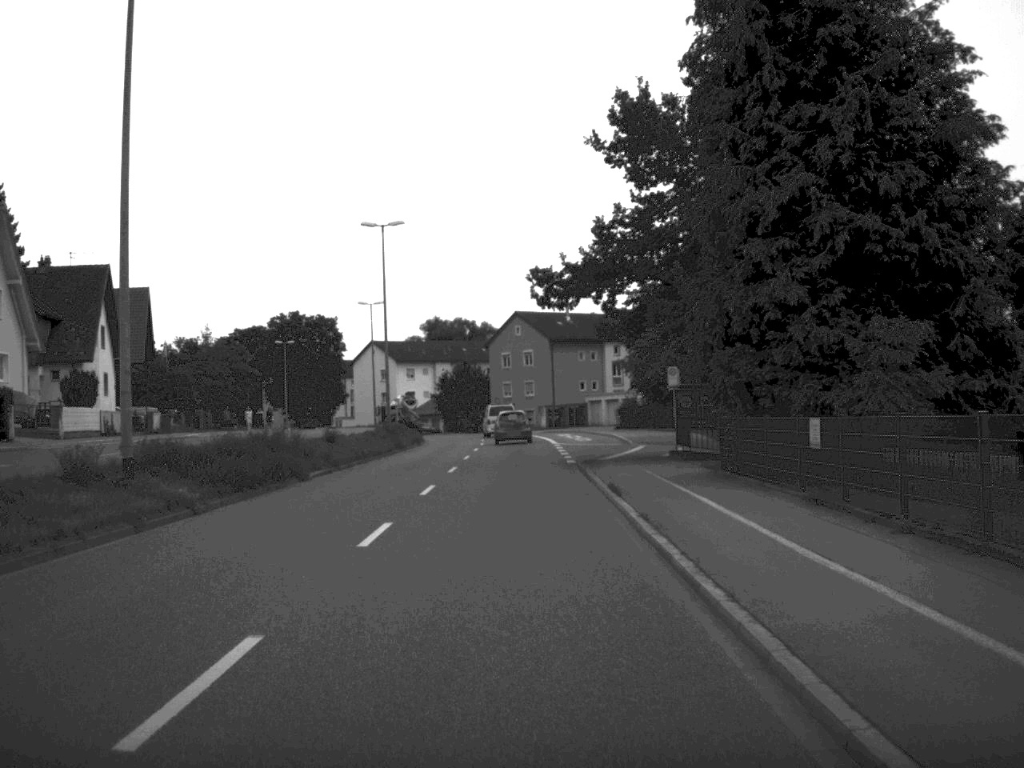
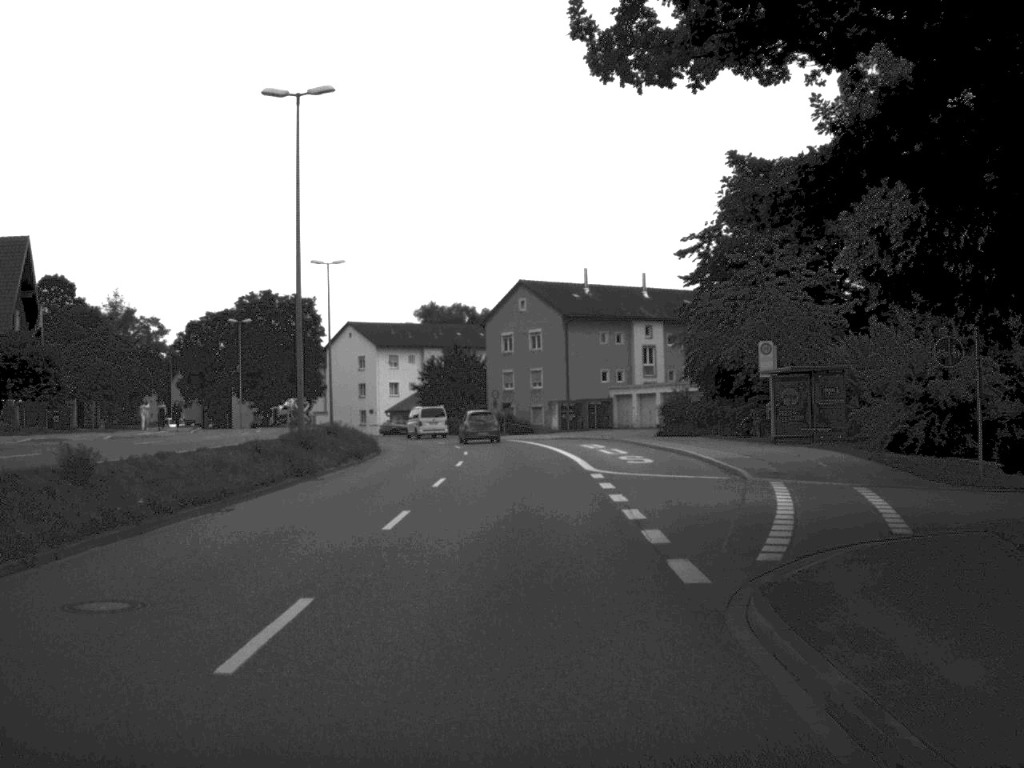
(-0.2, +25.0) m; 0°
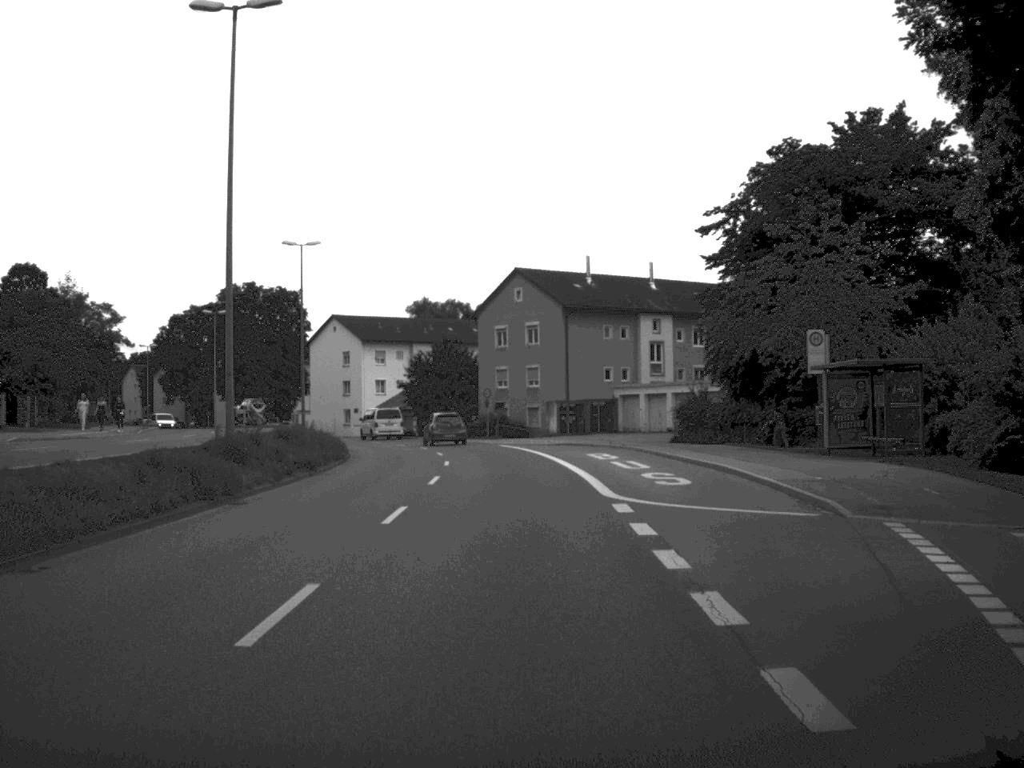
(0.0, +8.1) m; 0°
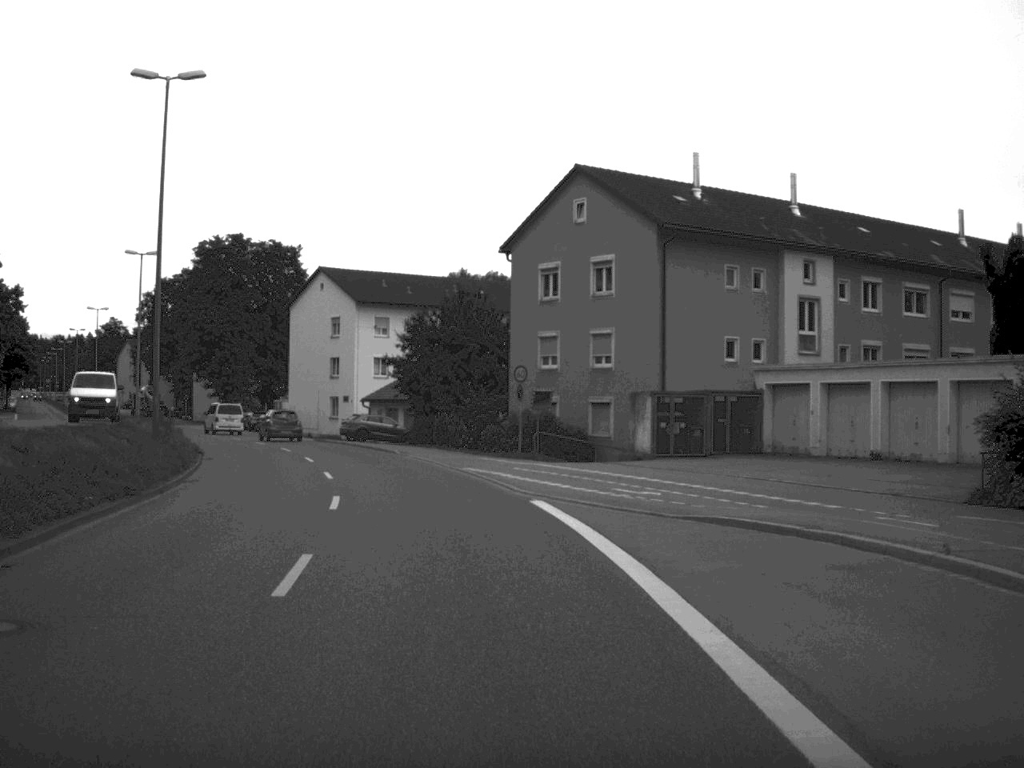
(-0.5, +33.4) m; -2°
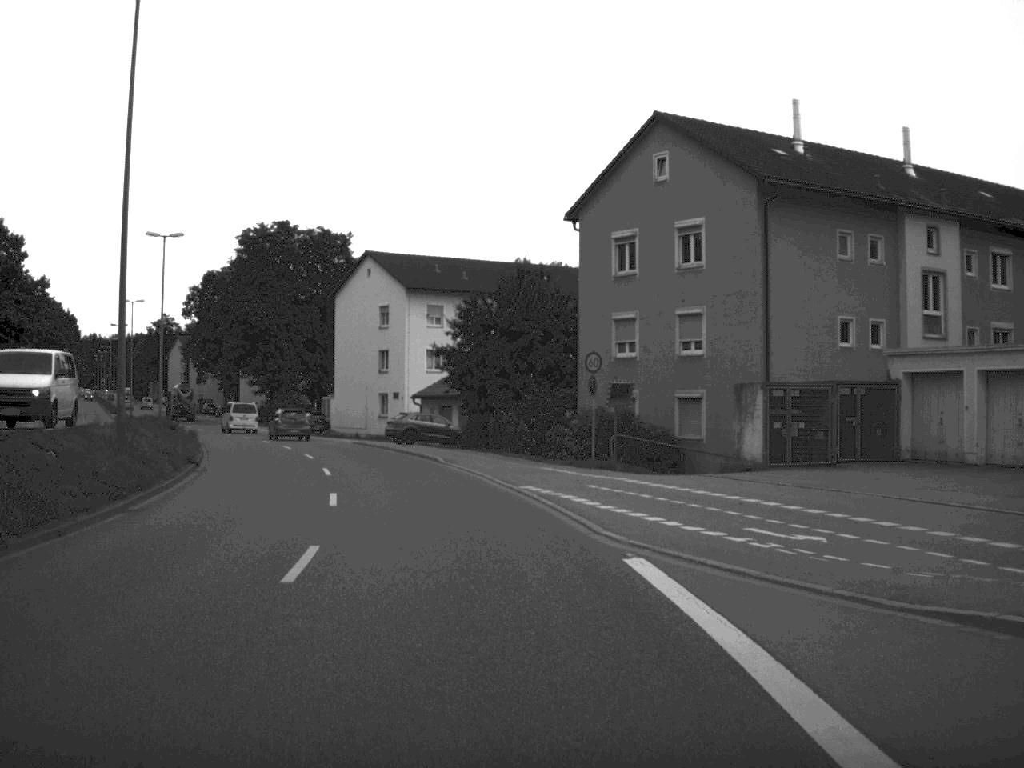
(-0.2, +8.1) m; -3°
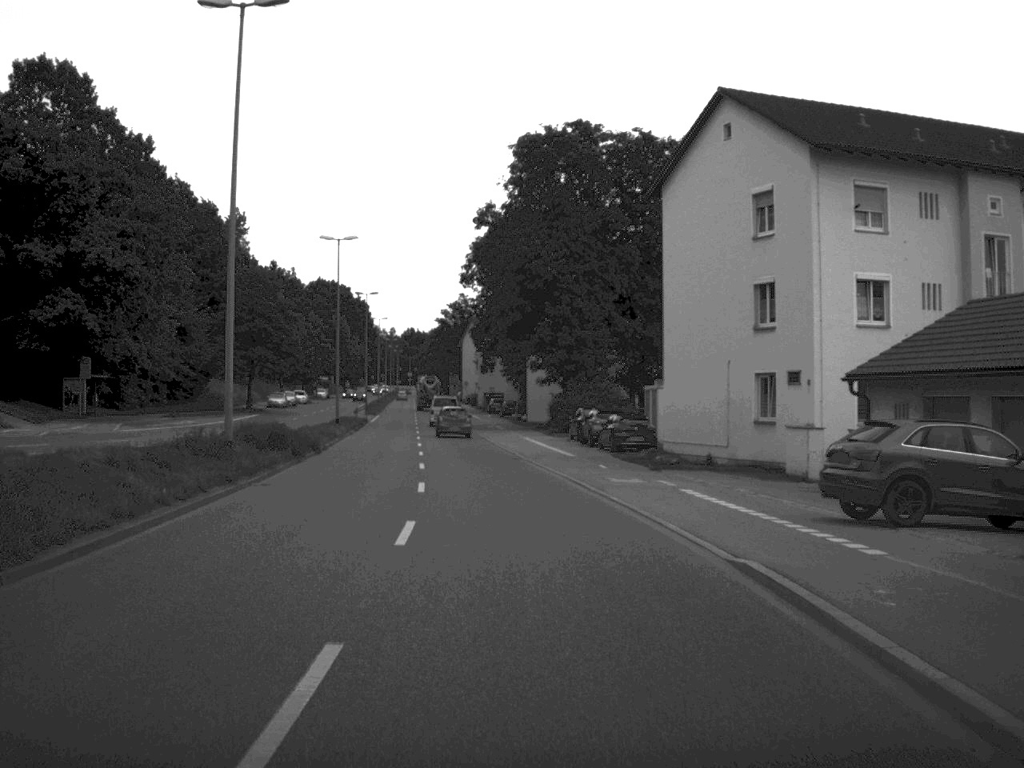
(-5.7, +41.0) m; -15°
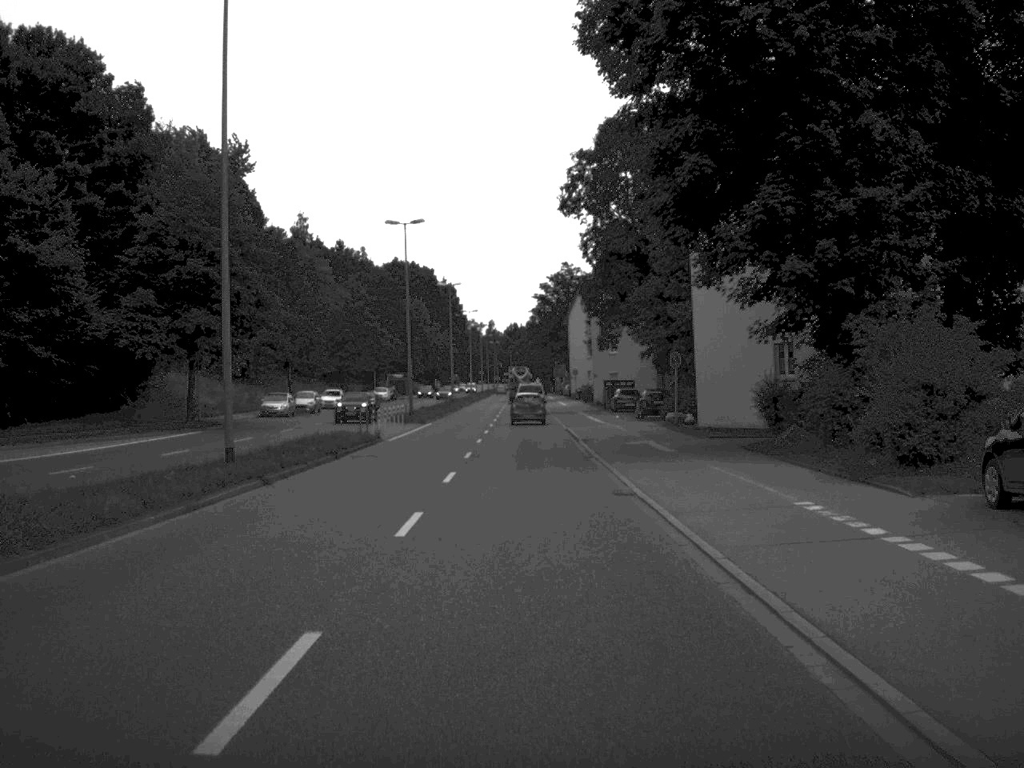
(-2.2, +44.0) m; -5°
